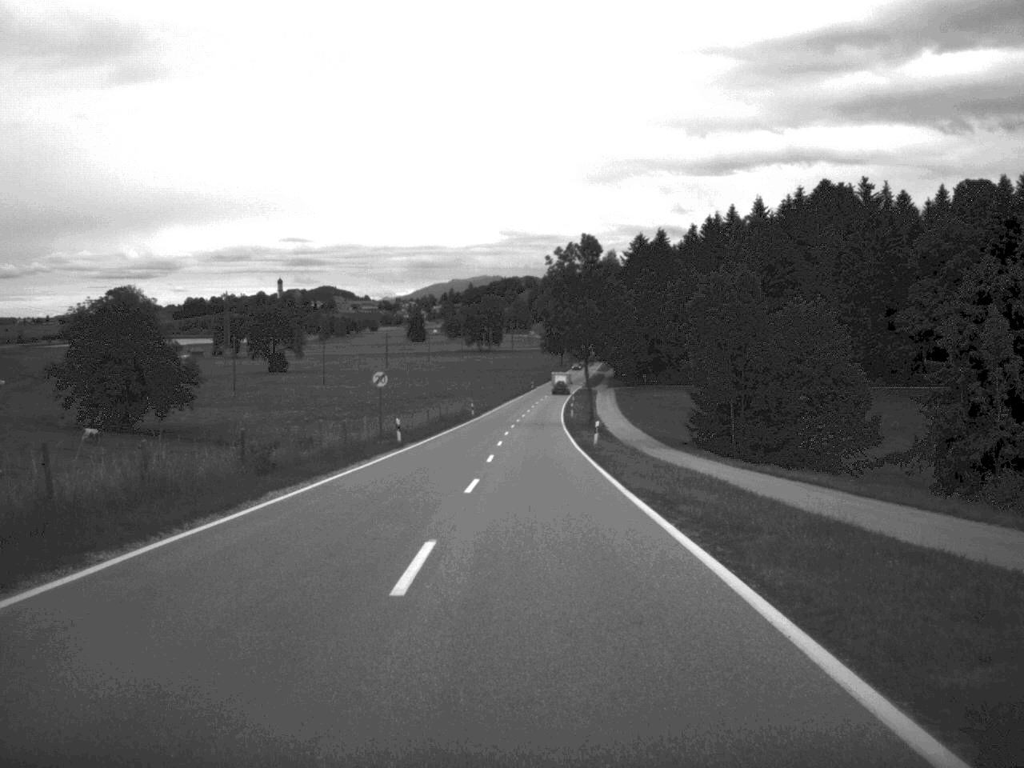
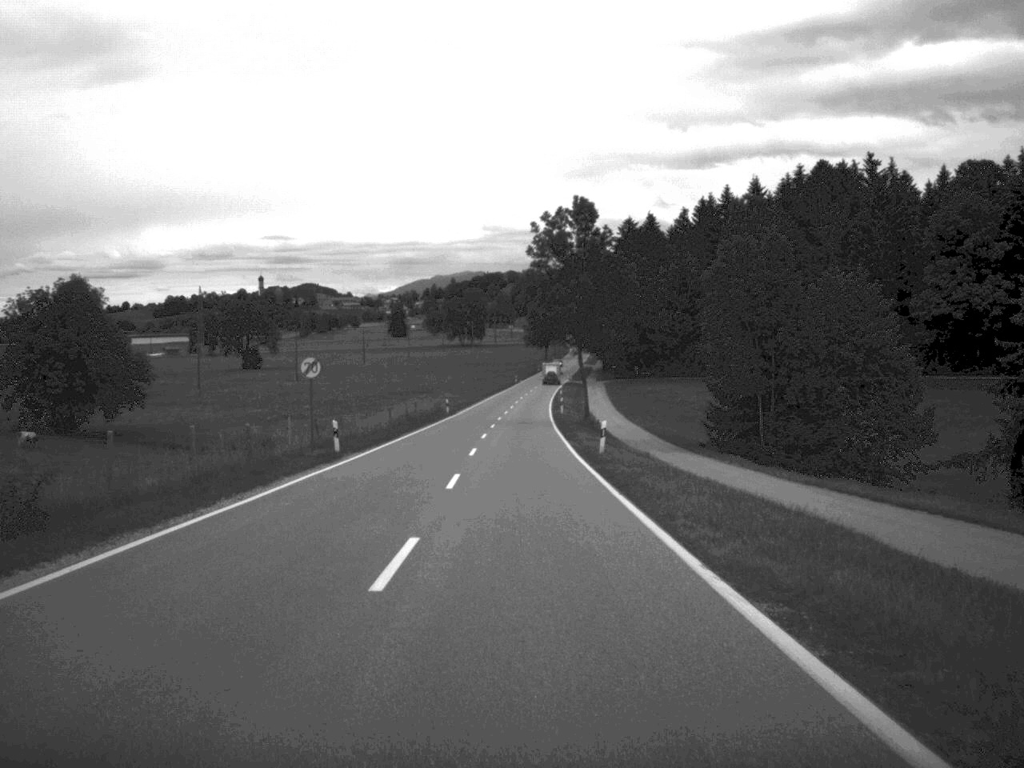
(+0.1, +12.1) m; +1°
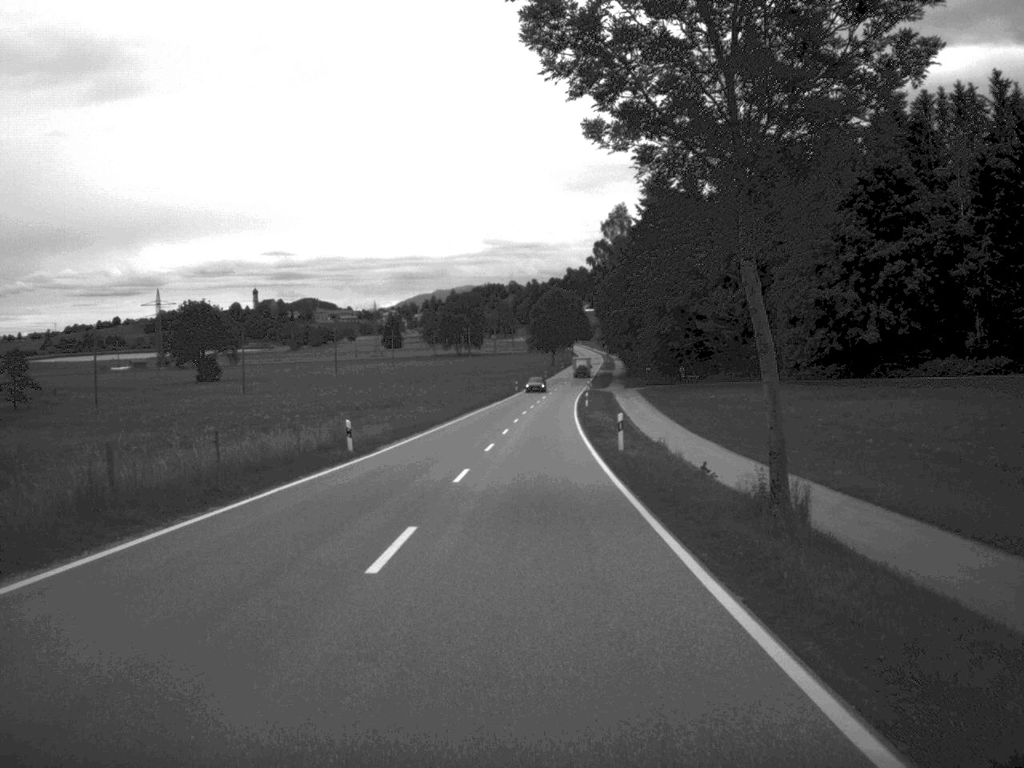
(-0.2, +46.7) m; 0°
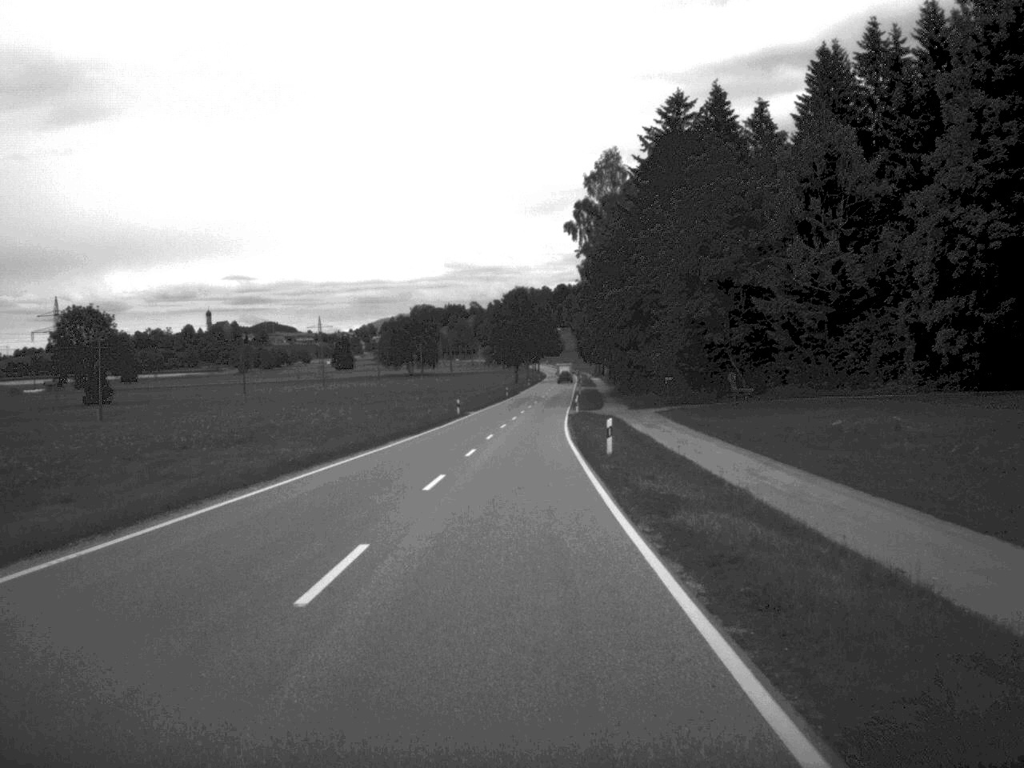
(+0.8, +49.5) m; +1°
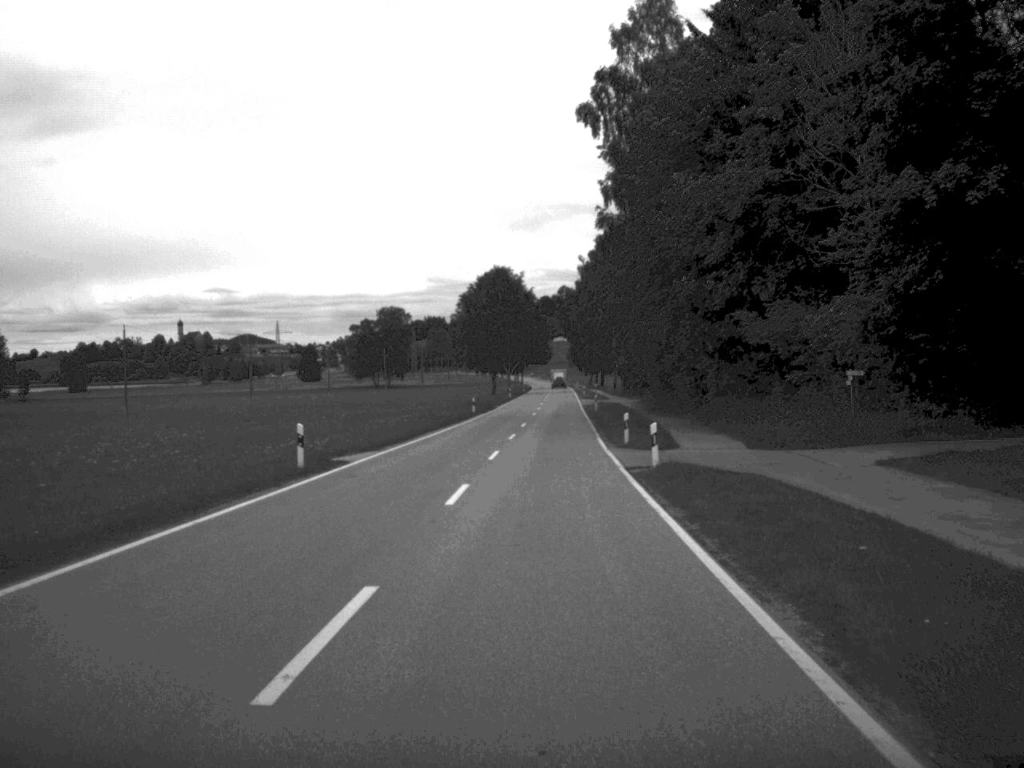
(+0.1, +50.9) m; +1°
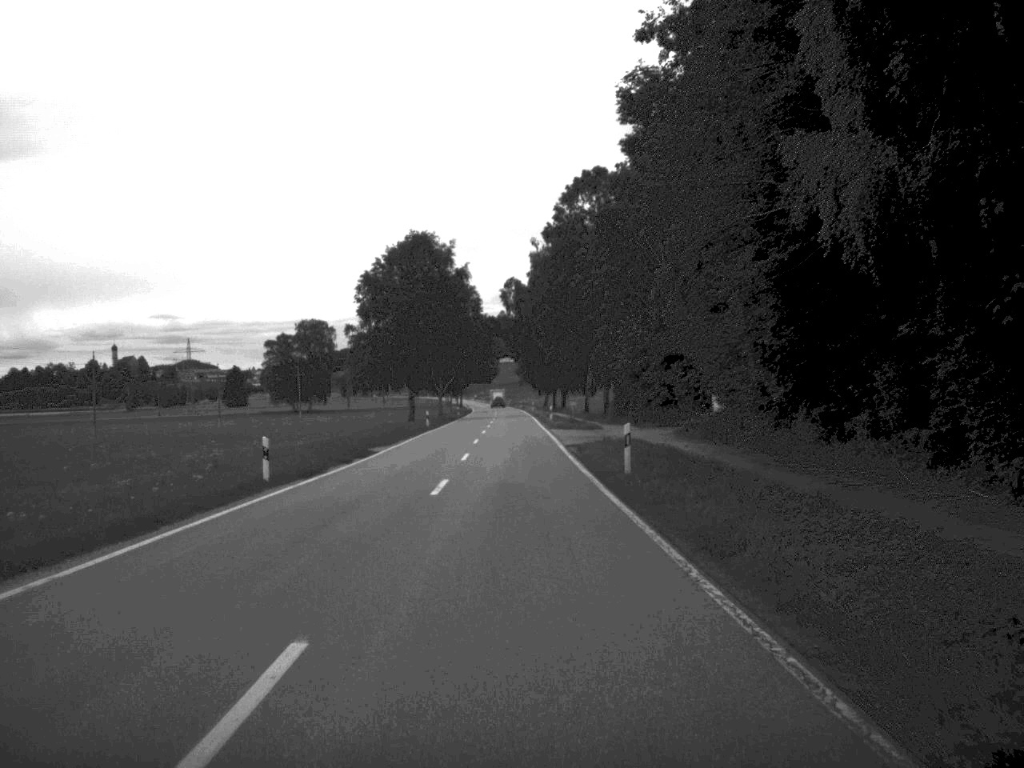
(+1.0, +49.7) m; +2°
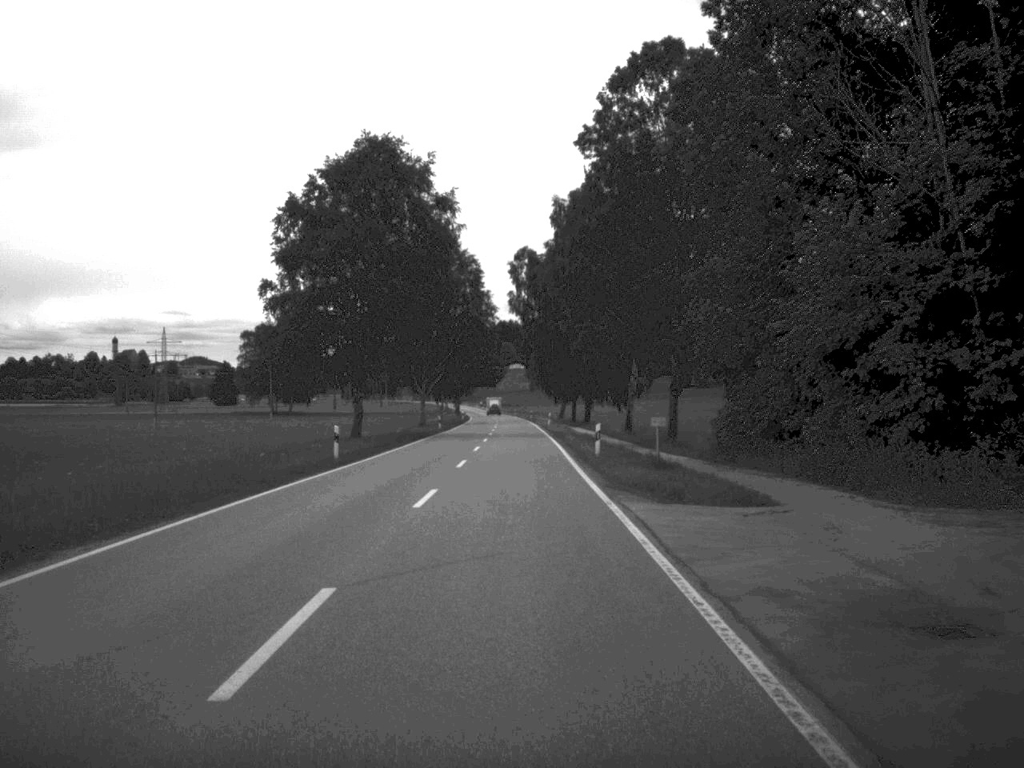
(-0.3, +39.3) m; -1°
